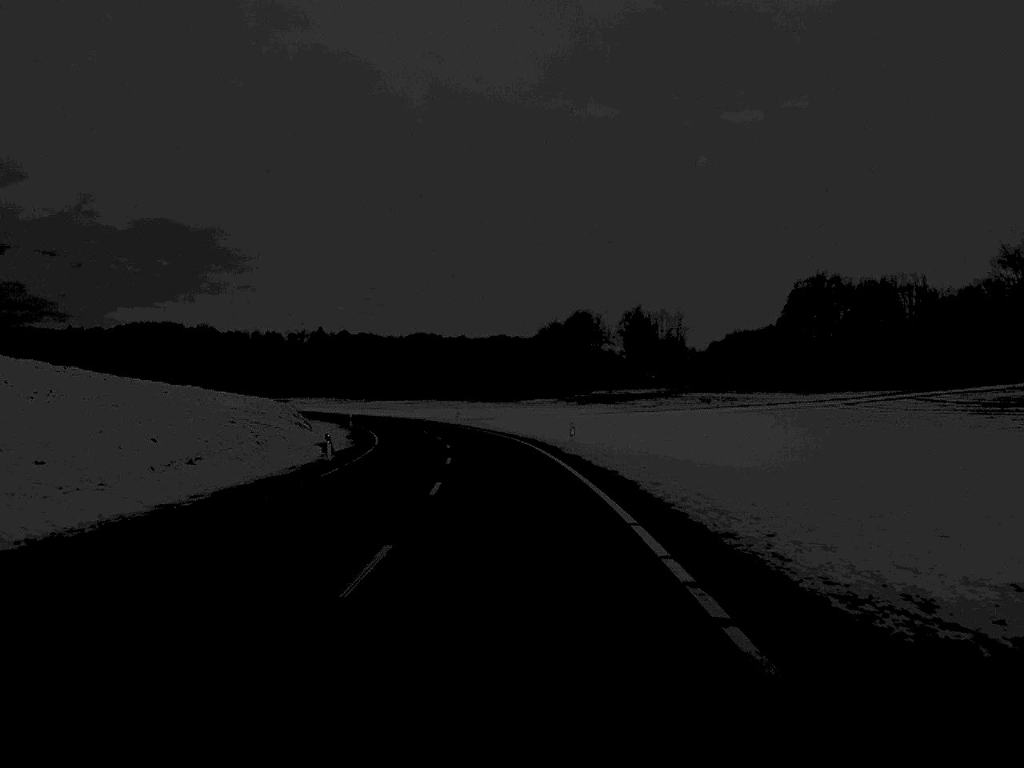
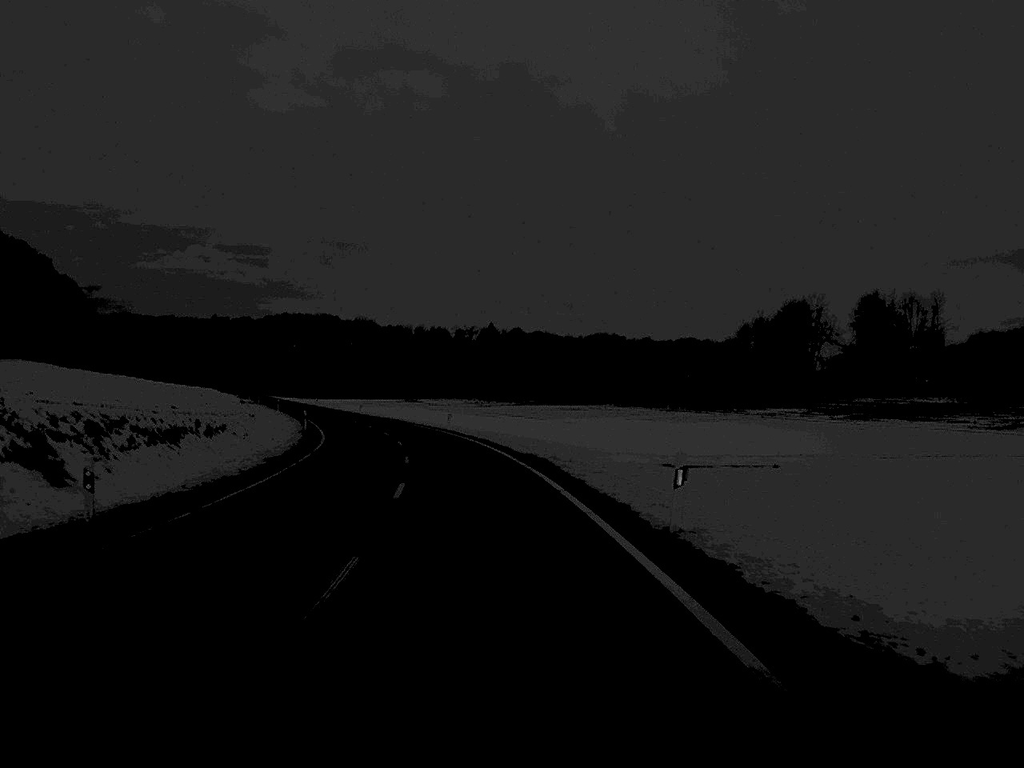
(-4.3, +72.5) m; -8°
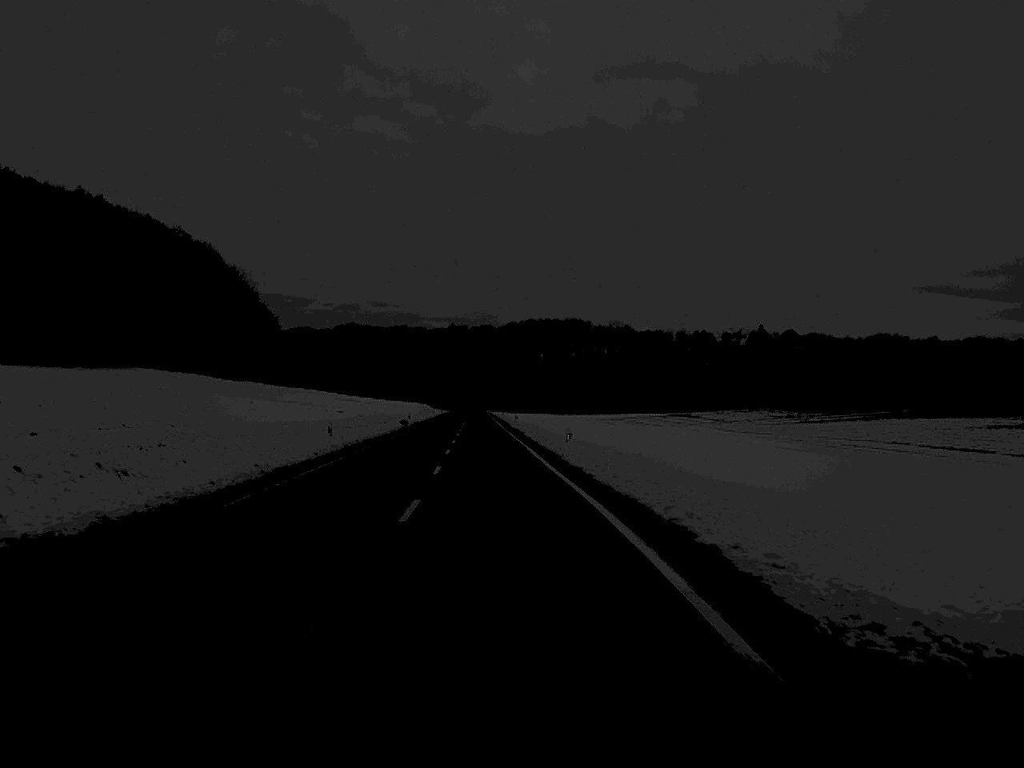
(-7.8, +75.1) m; -11°
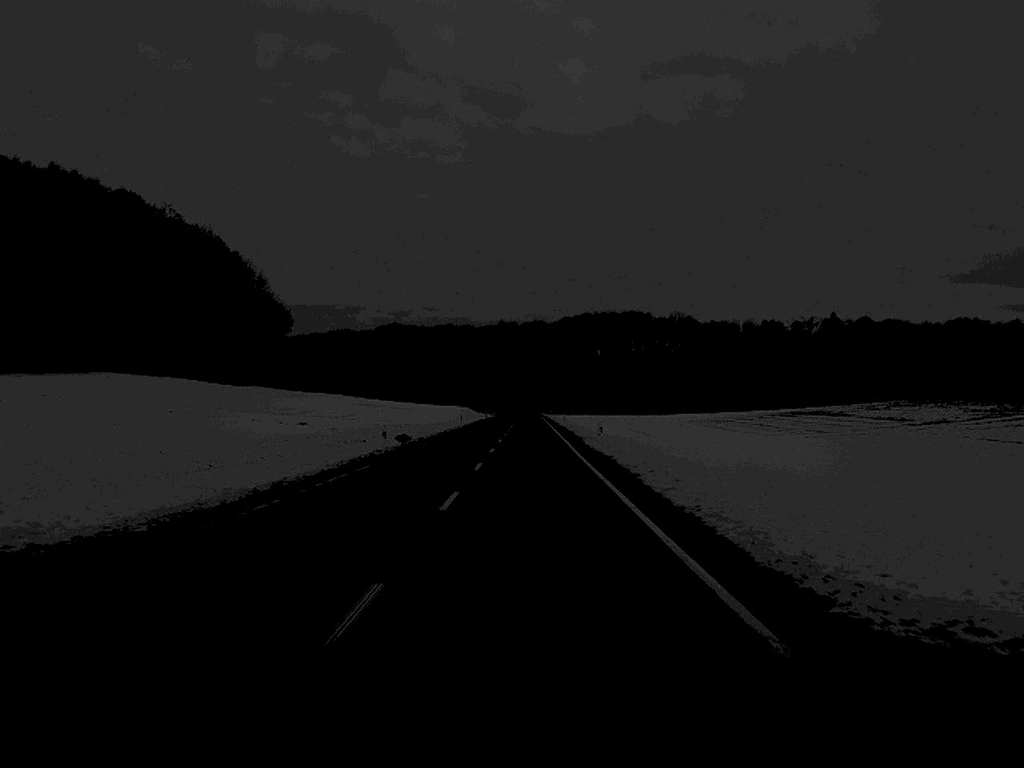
(-1.3, +45.6) m; -2°
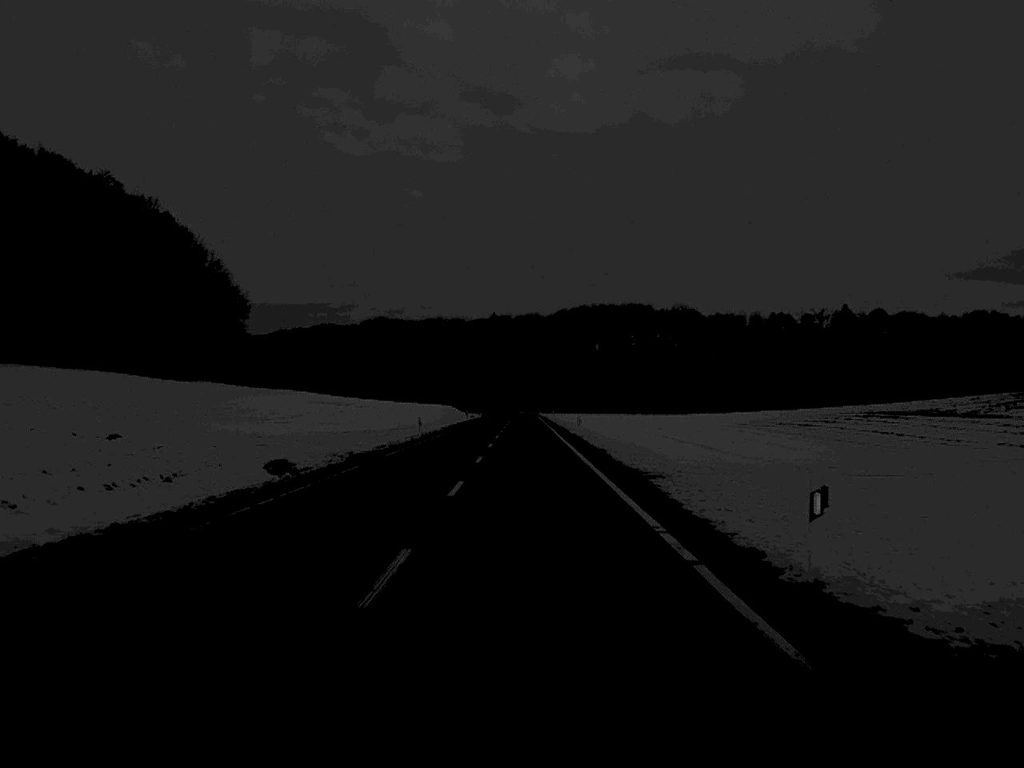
(0.0, +33.4) m; 0°
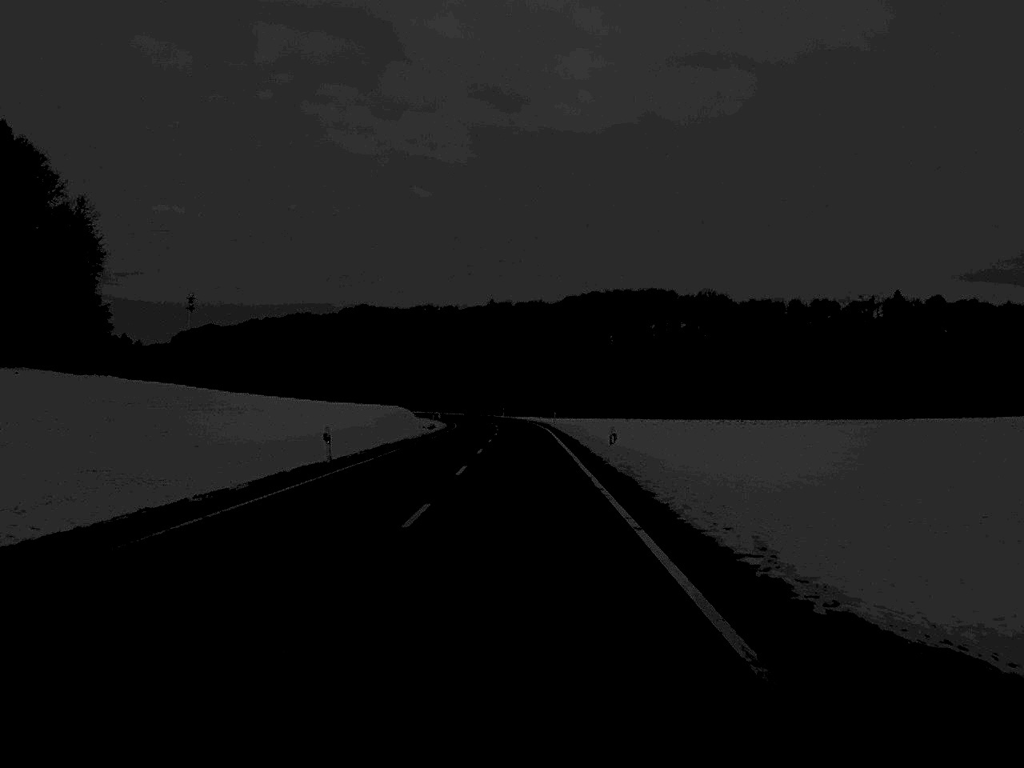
(+0.2, +76.9) m; 0°
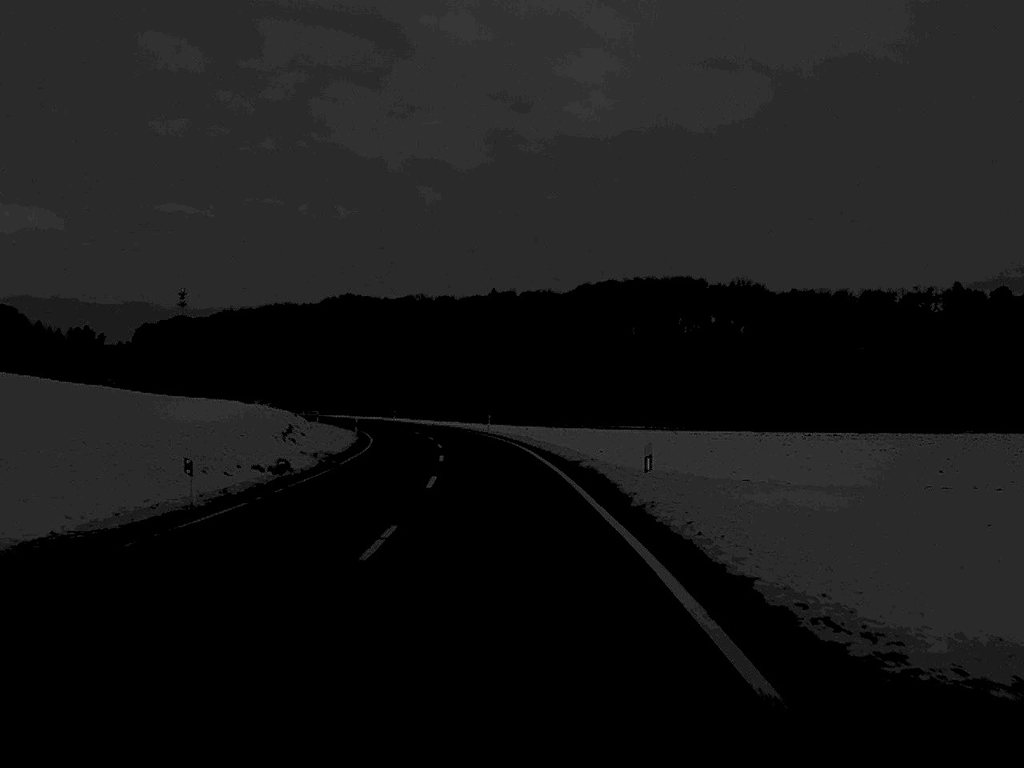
(+0.1, +62.7) m; 0°
